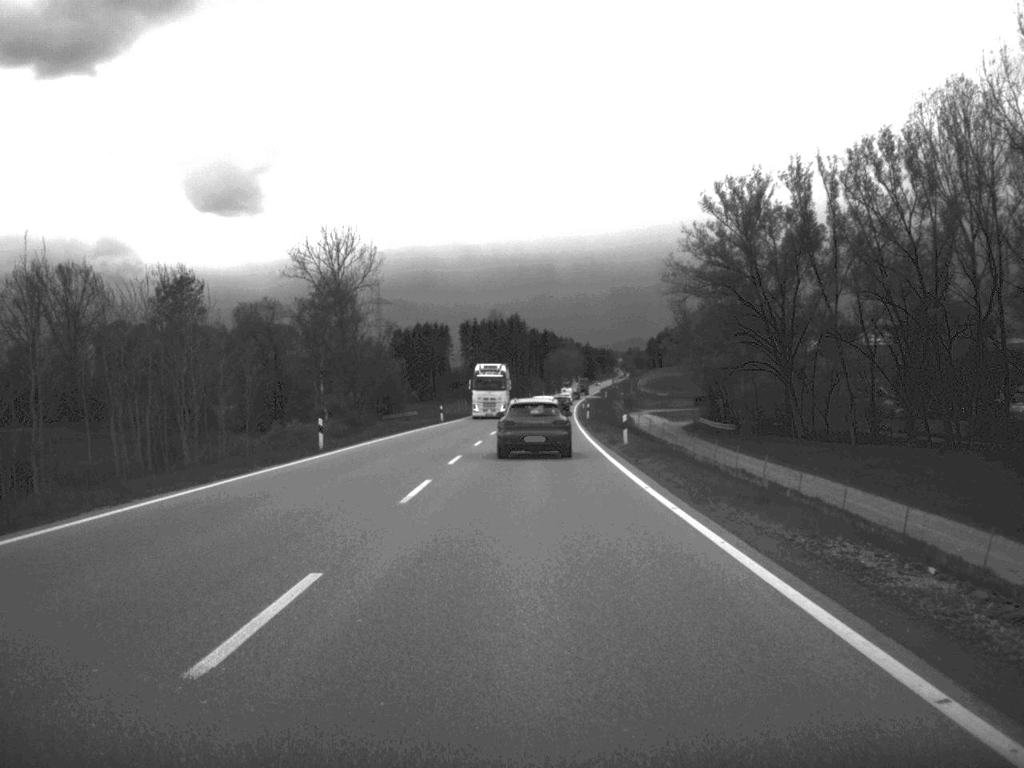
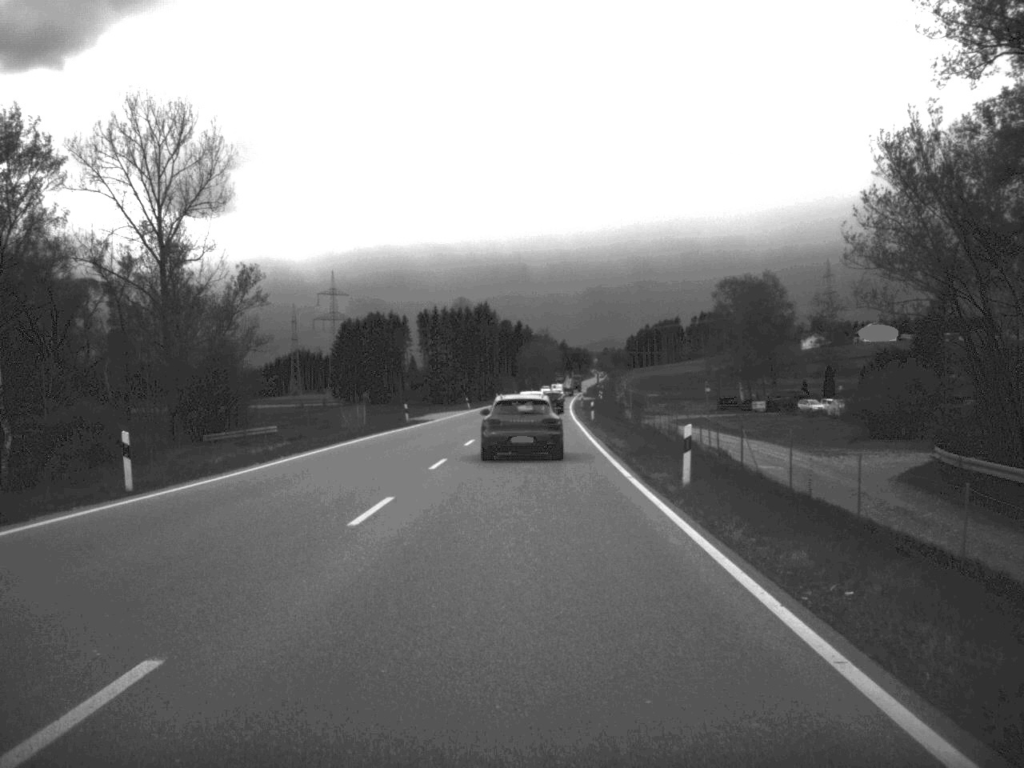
(+0.8, +62.4) m; +1°
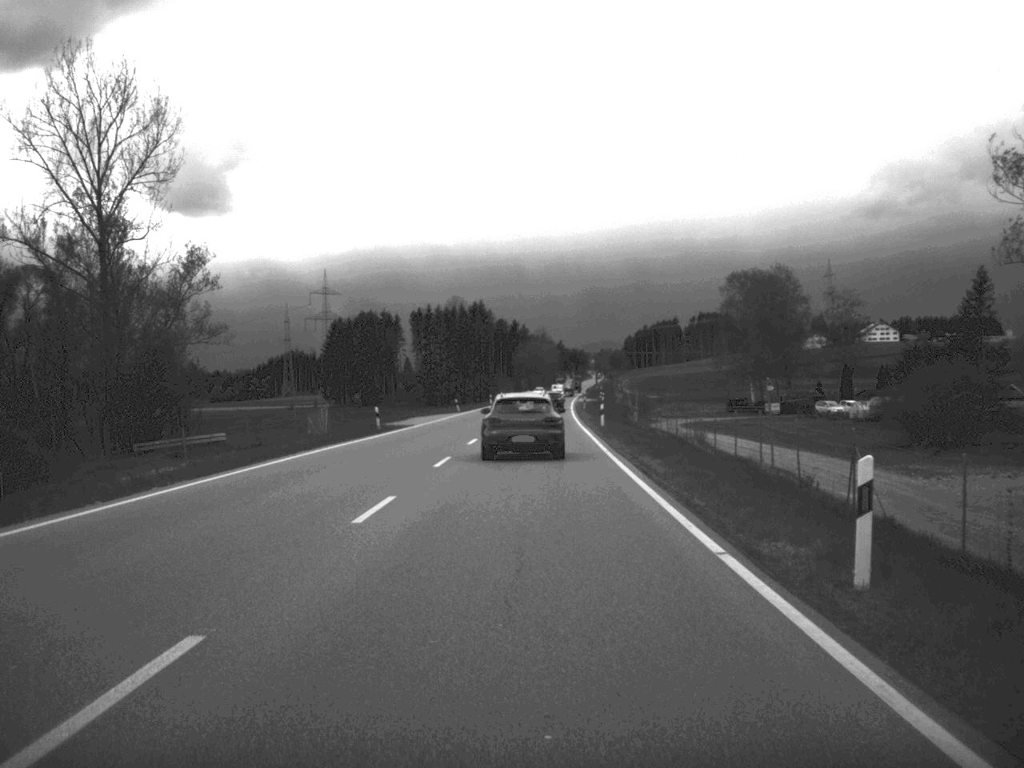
(0.0, +11.5) m; 0°
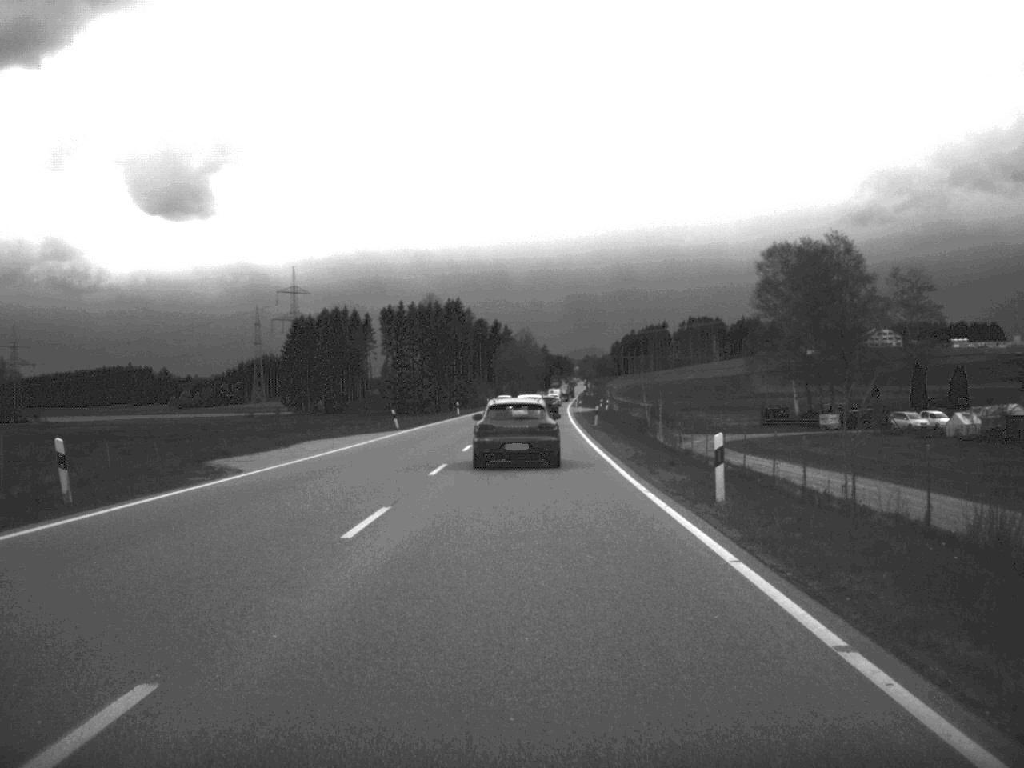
(+0.2, +36.6) m; +1°
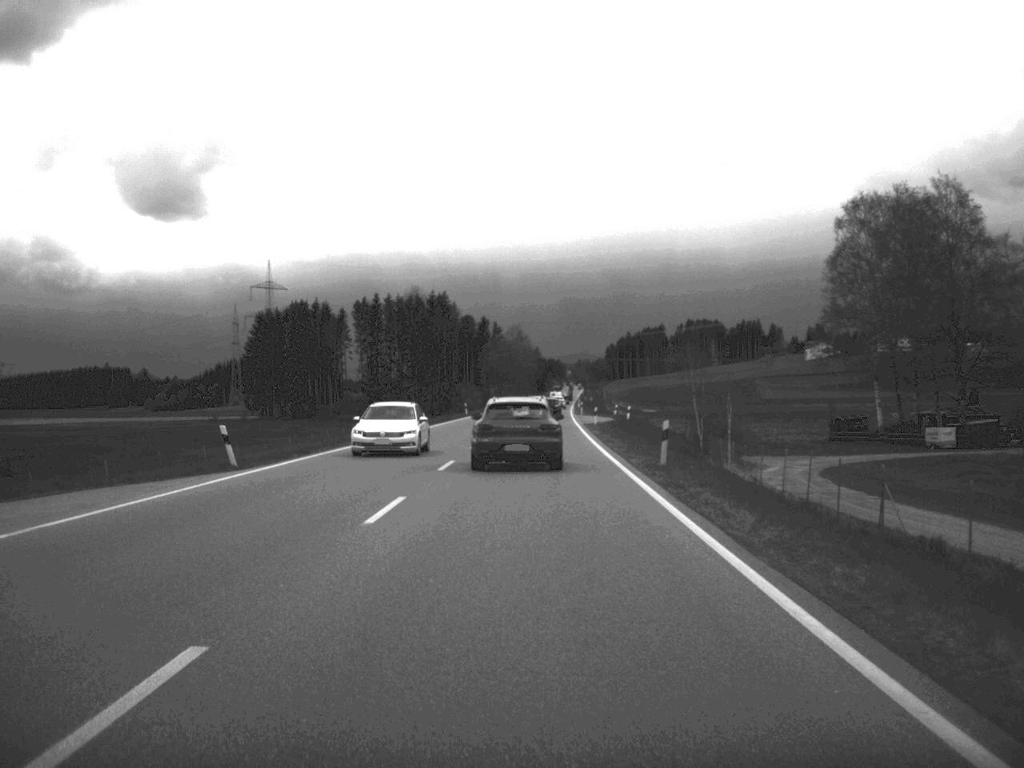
(+0.1, +34.1) m; 0°
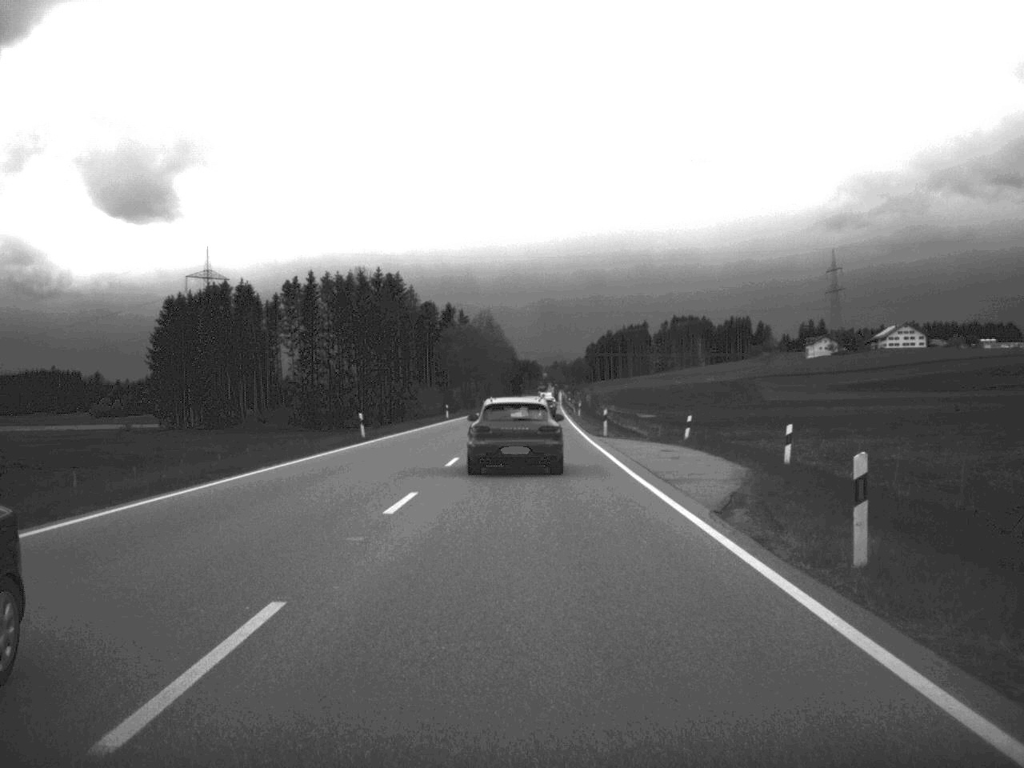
(+0.4, +57.1) m; +1°
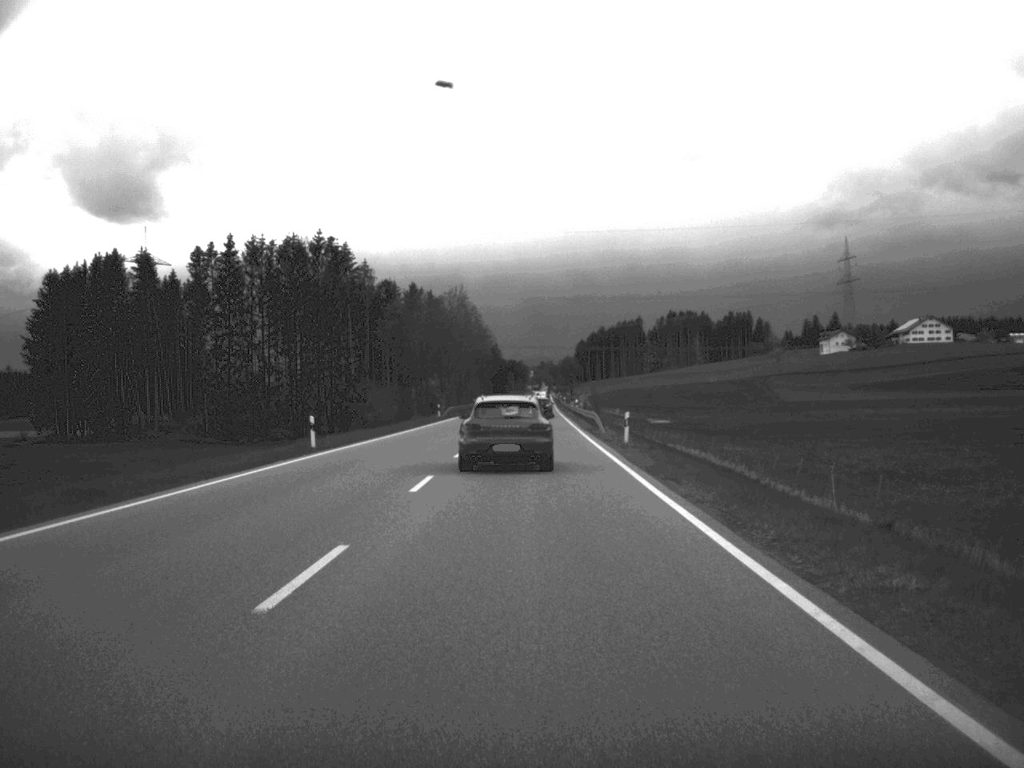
(+0.2, +55.0) m; 0°
